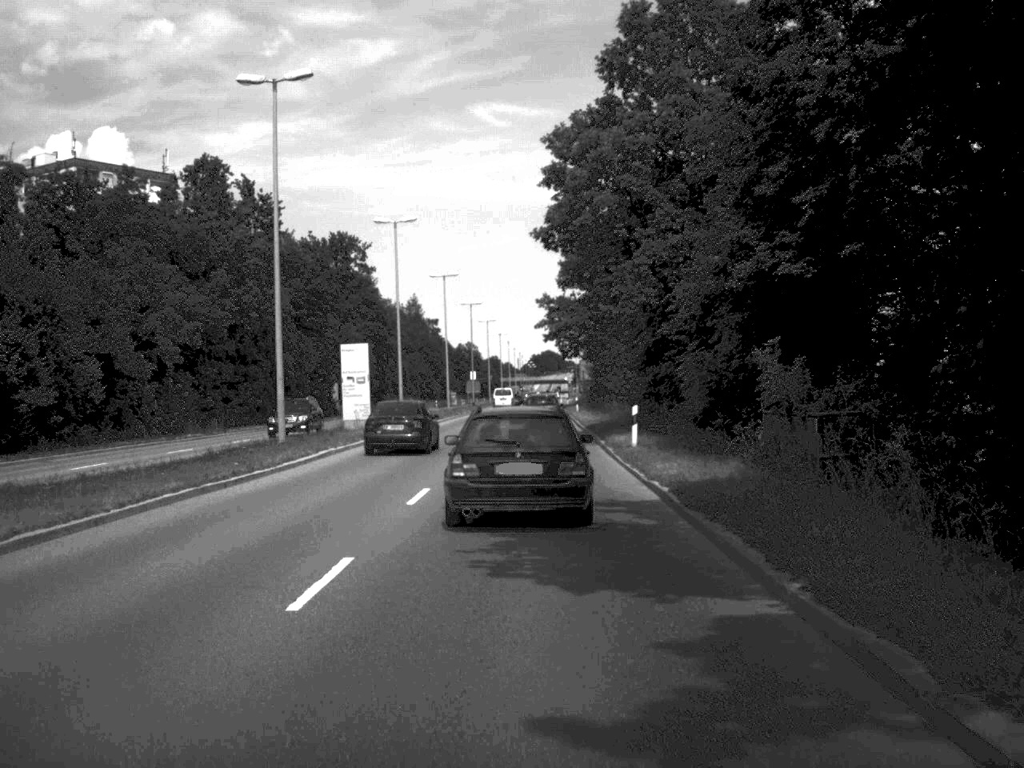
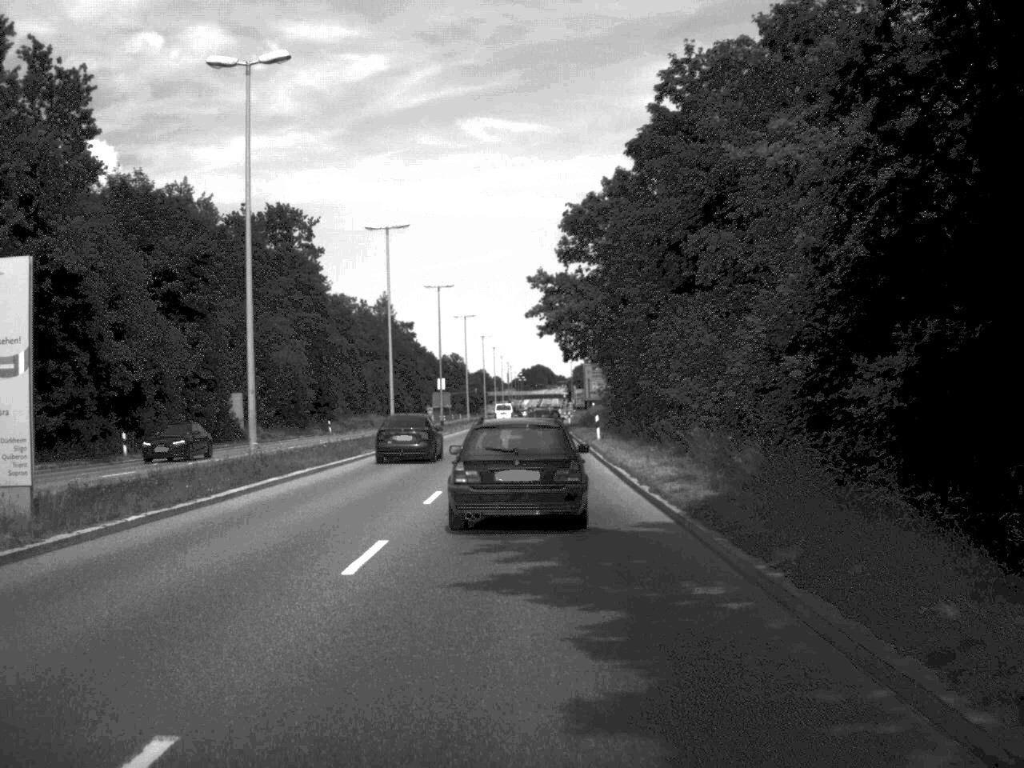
(+0.1, +32.7) m; 0°
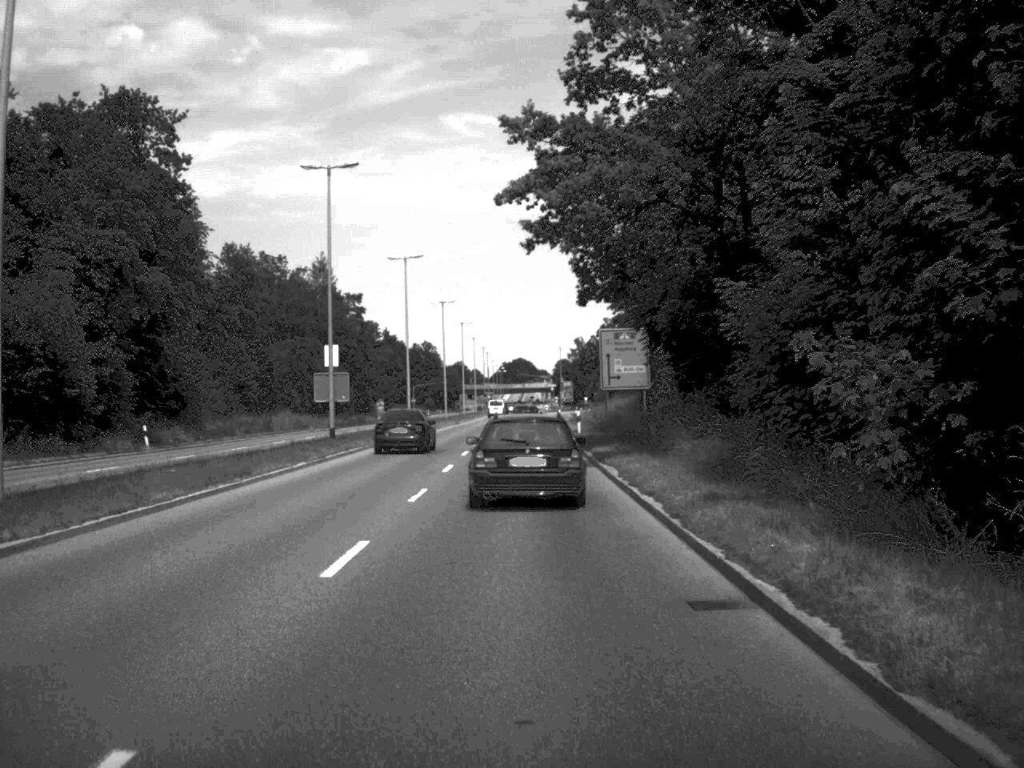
(+0.3, +44.2) m; +1°
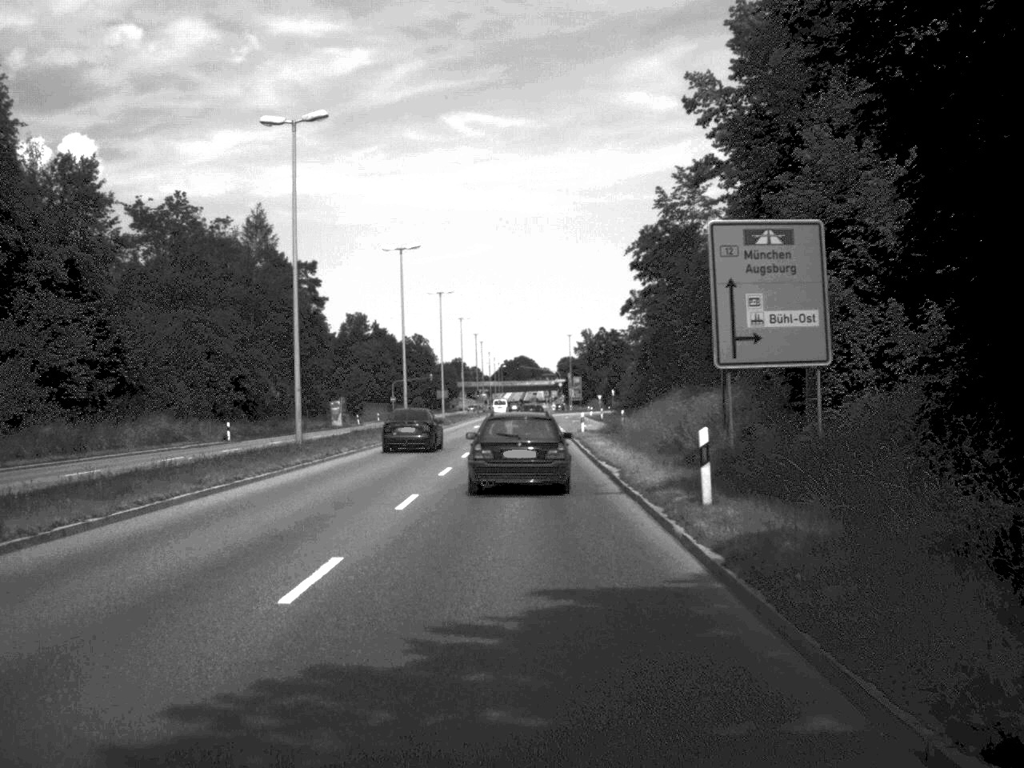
(0.0, +36.9) m; 0°
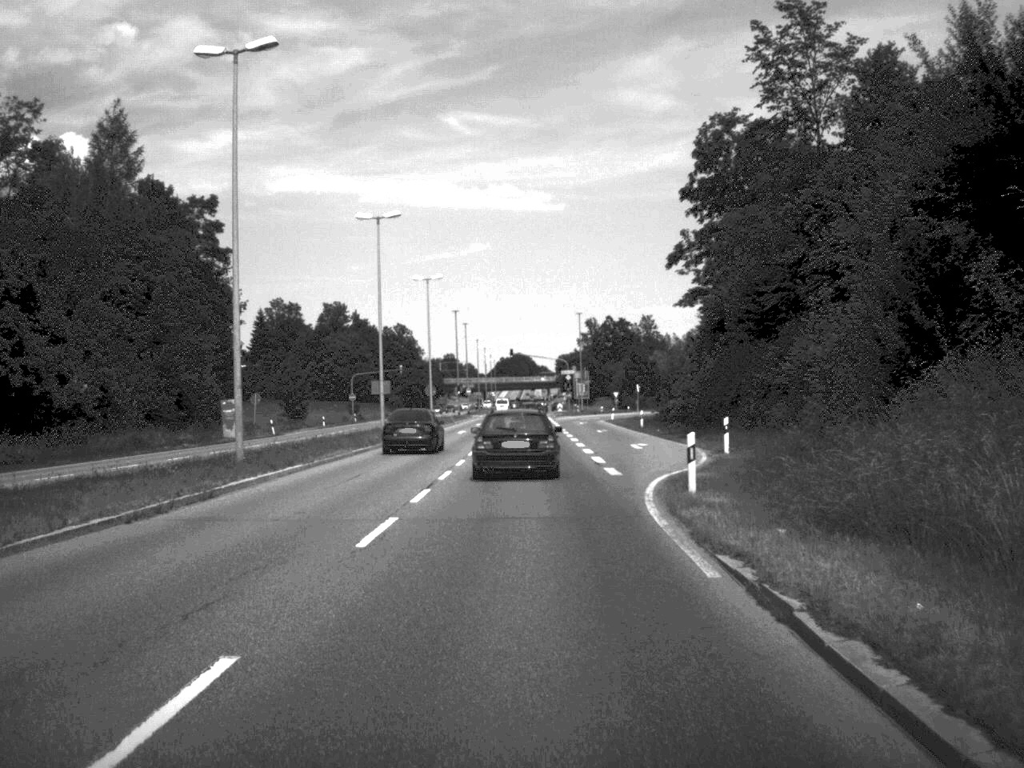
(0.0, +40.4) m; 0°
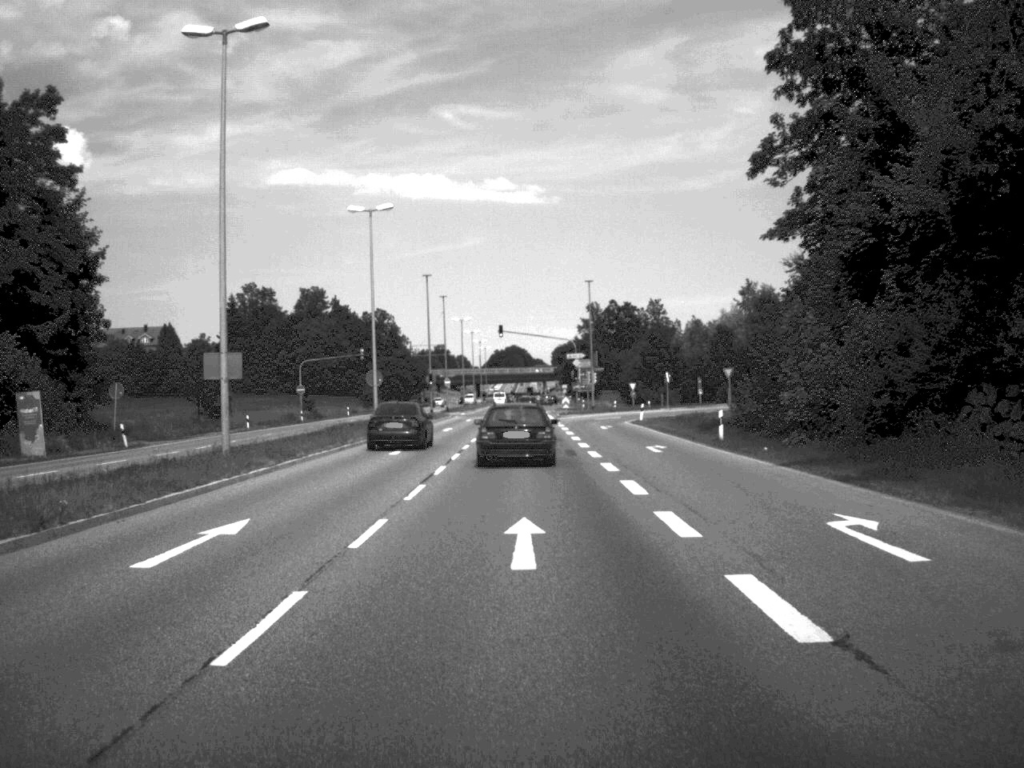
(+0.1, +30.1) m; 0°
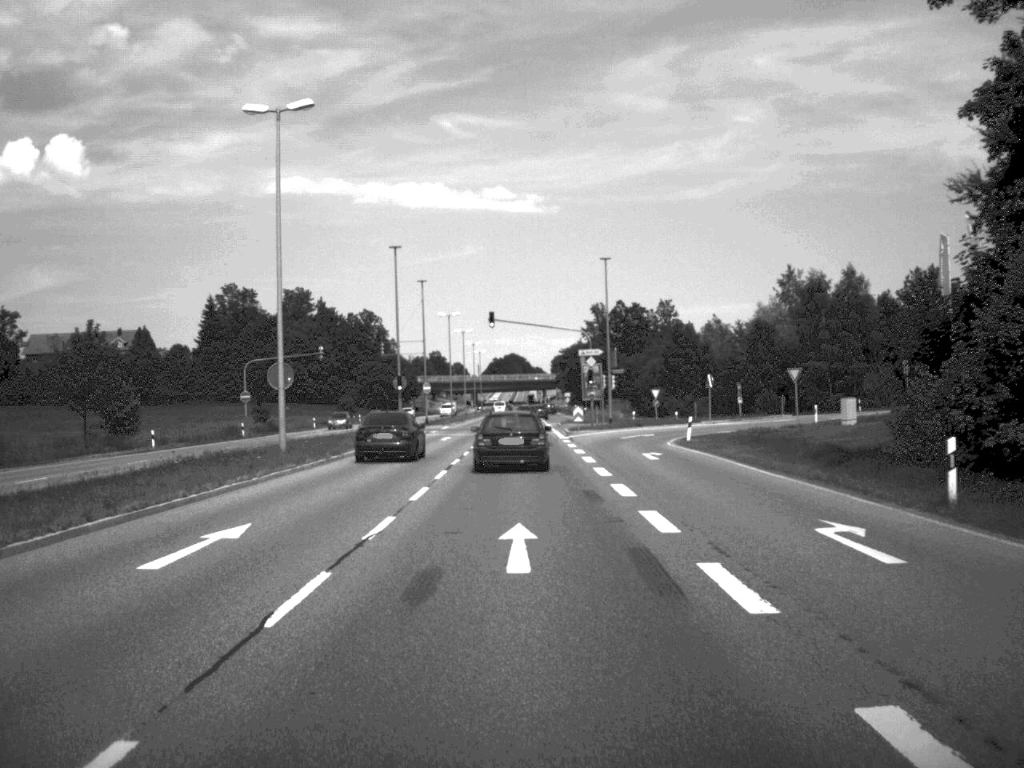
(0.0, +22.2) m; 0°
